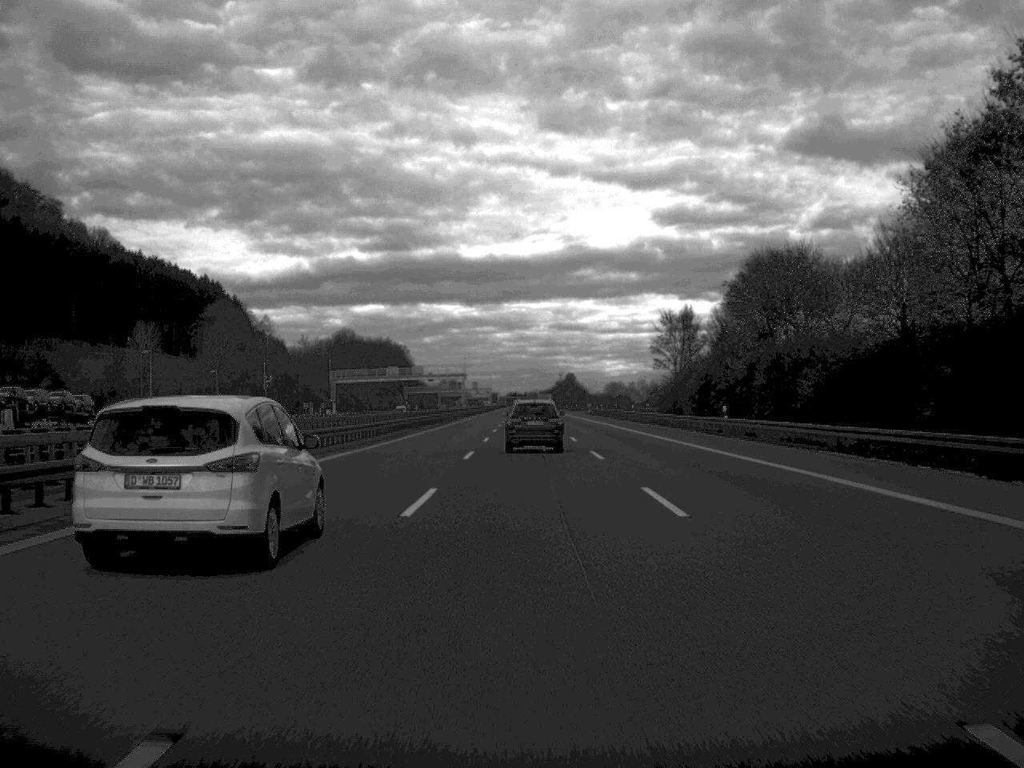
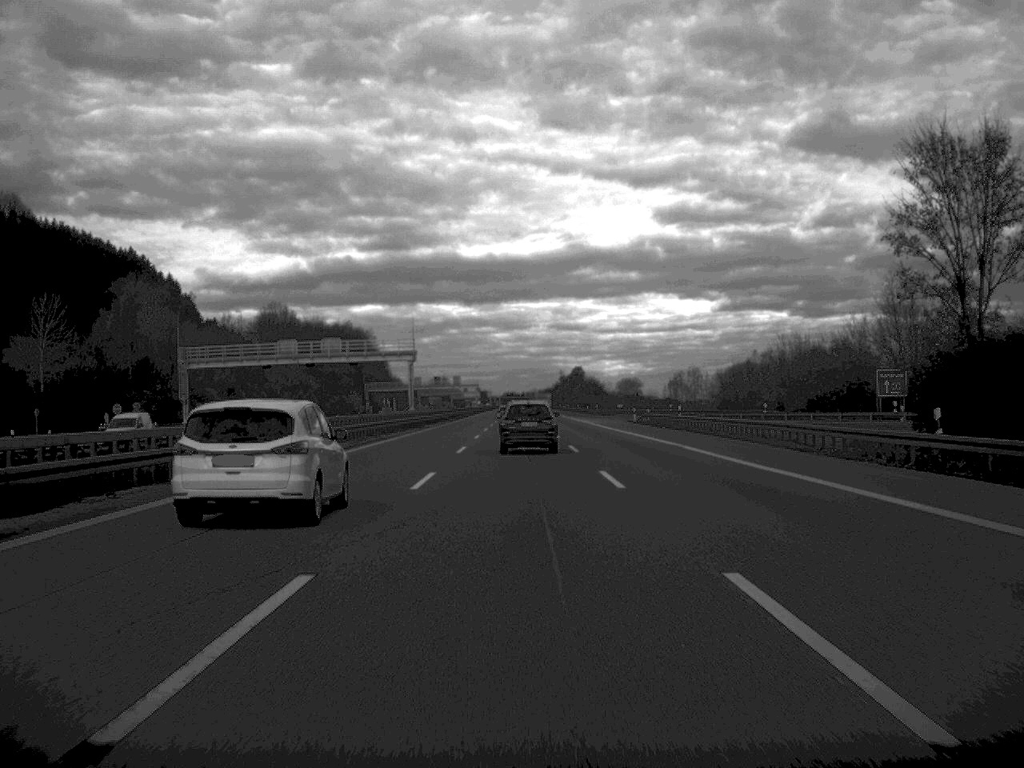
(0.0, +81.6) m; 0°
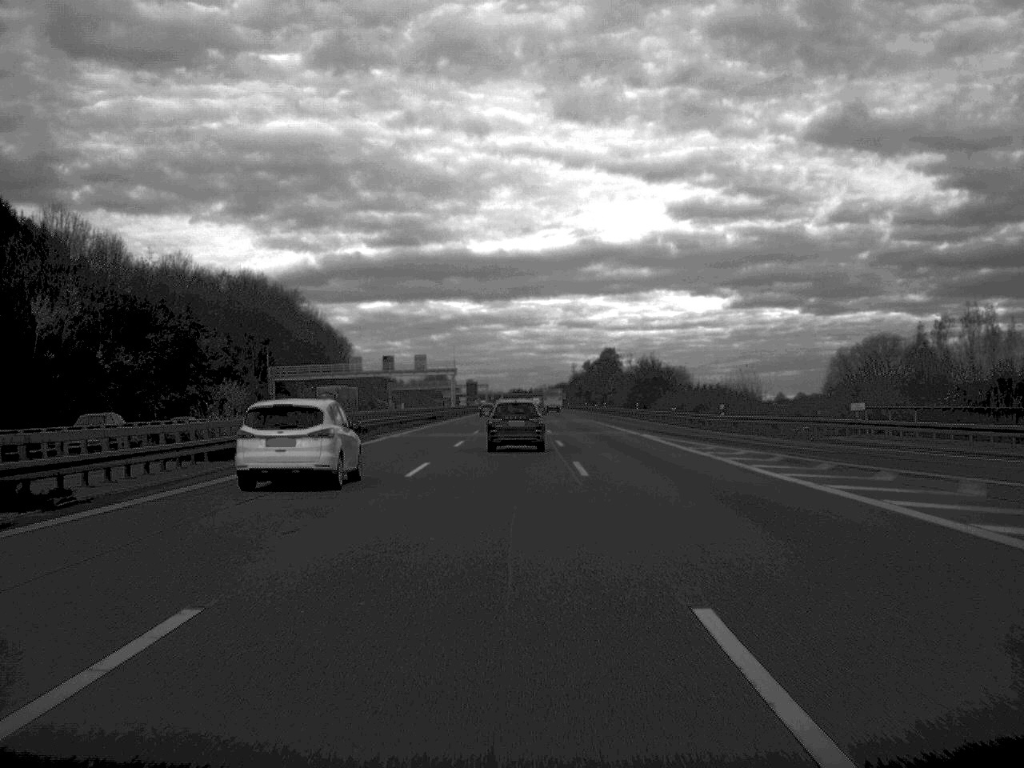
(-0.3, +109.5) m; 0°
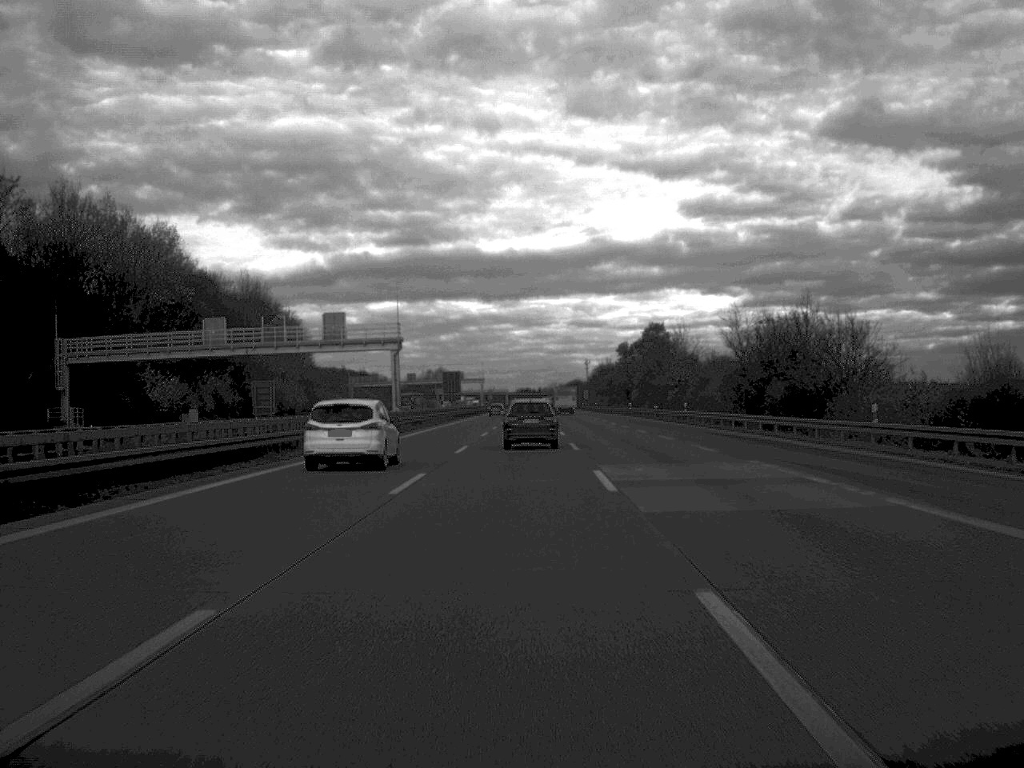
(-0.2, +78.5) m; 0°
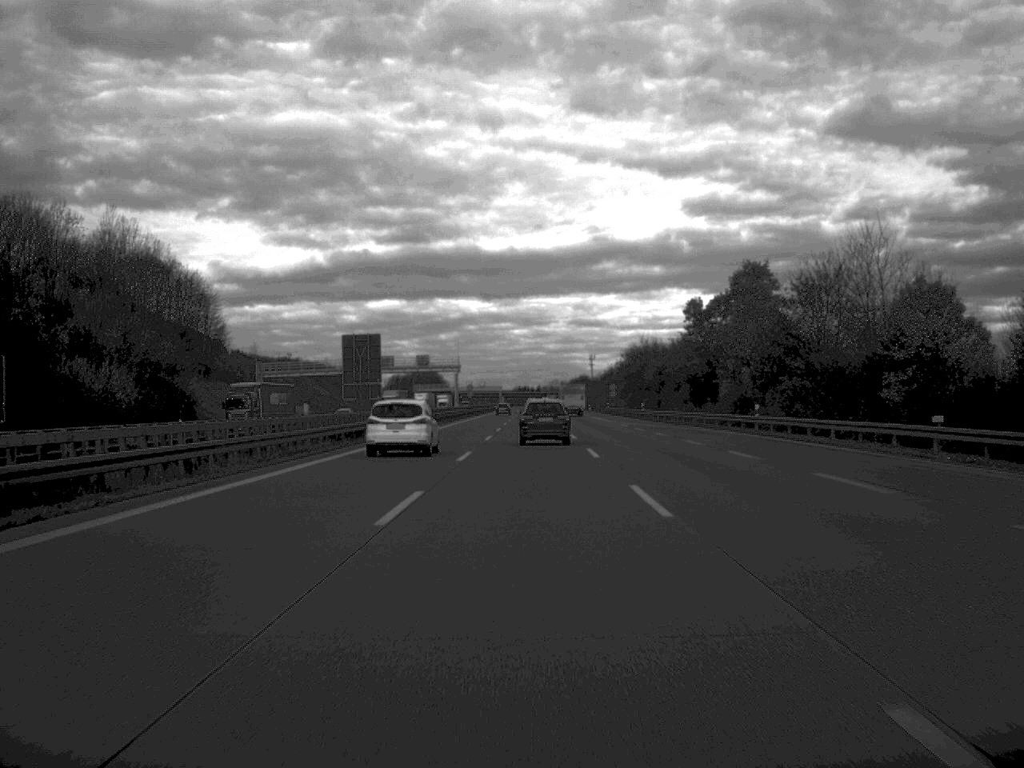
(-0.1, +76.5) m; 0°
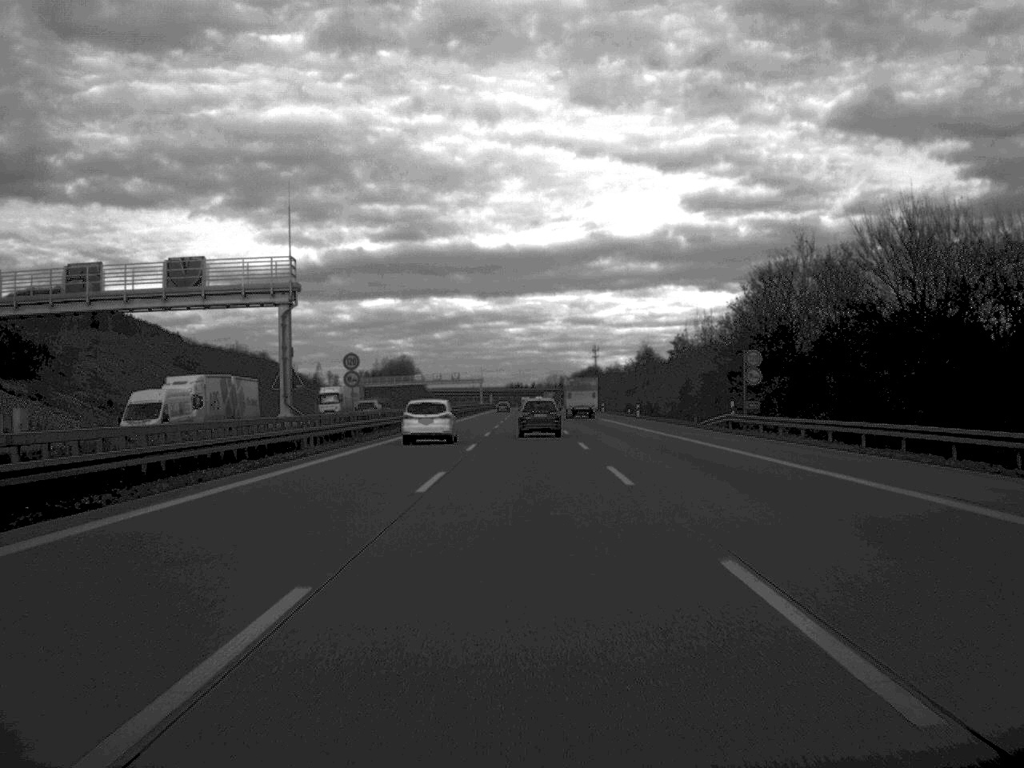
(+0.3, +100.8) m; 0°
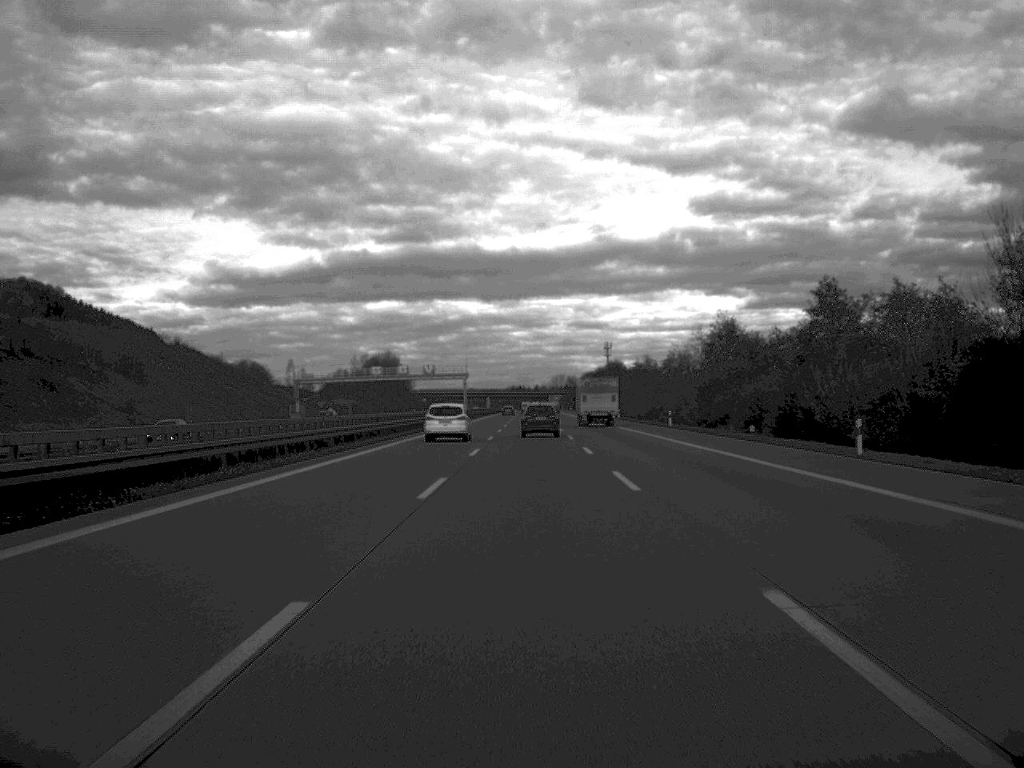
(-0.1, +72.2) m; 0°
